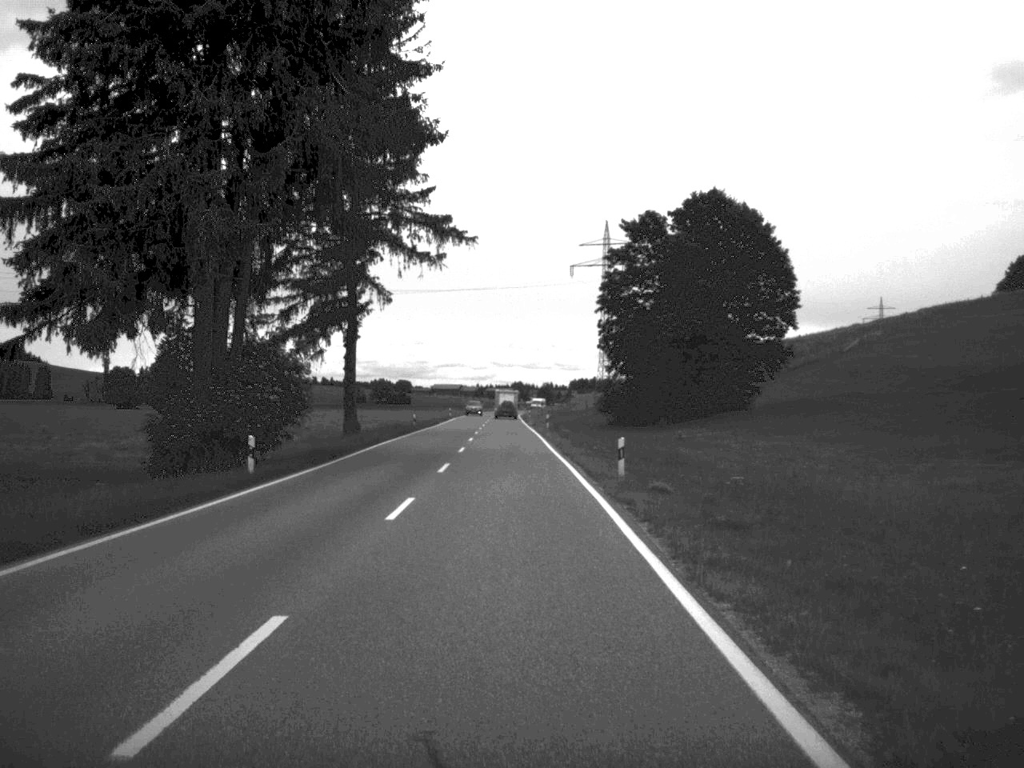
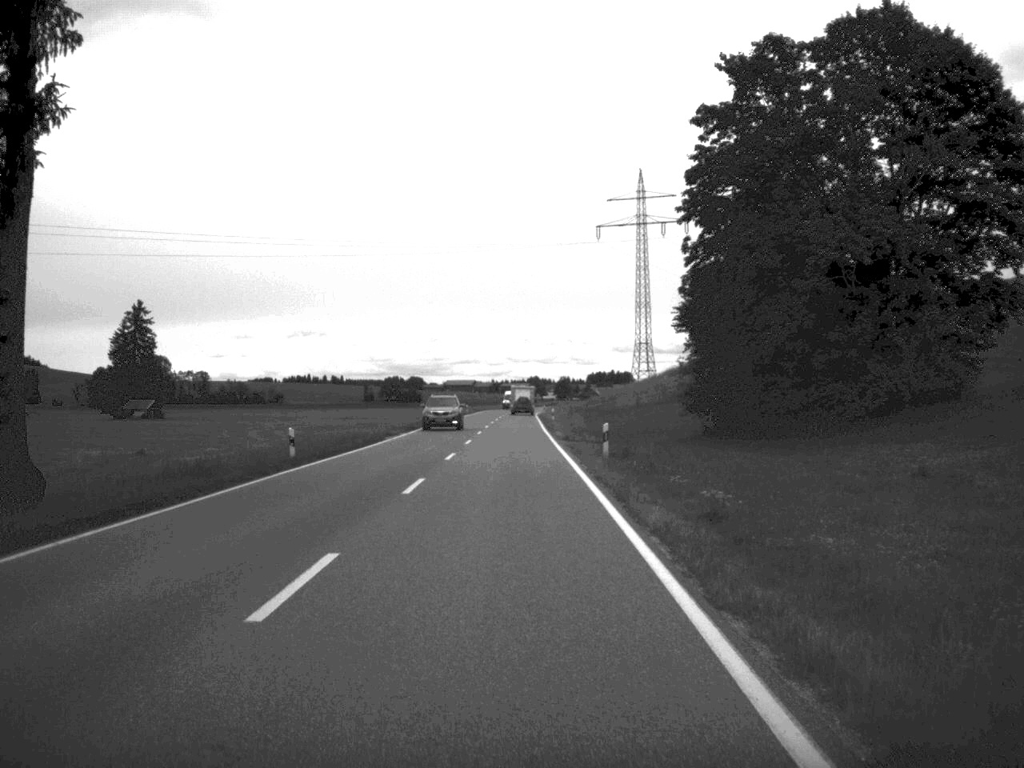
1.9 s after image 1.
(-0.3, +43.7) m; -1°
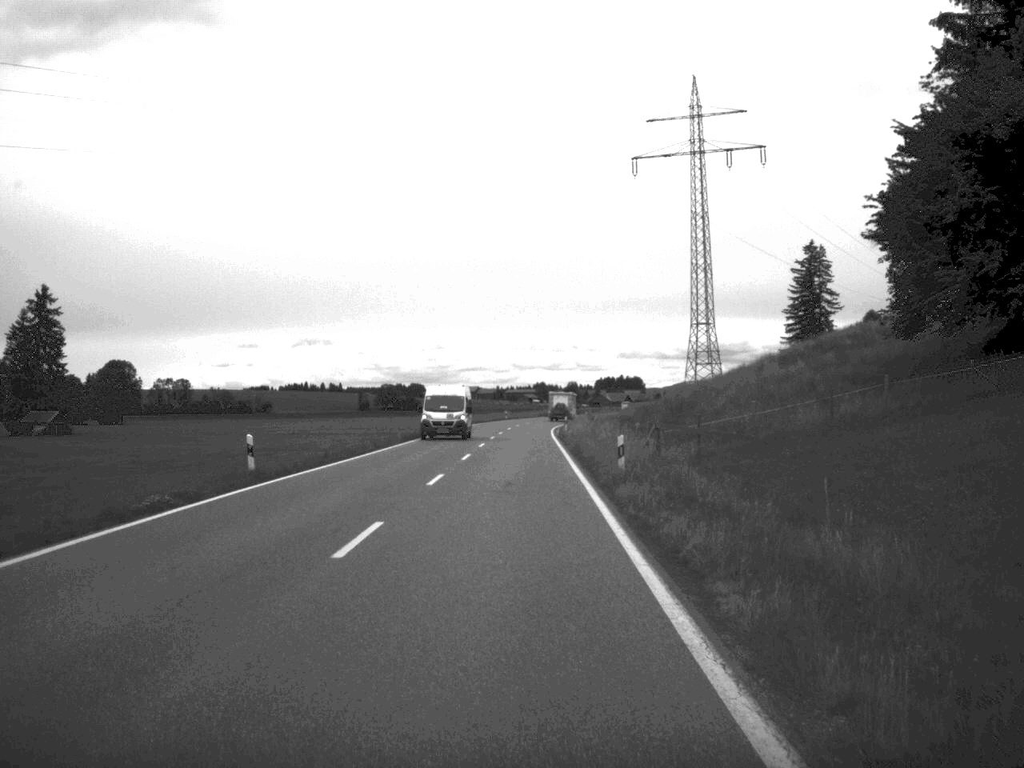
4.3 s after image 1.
(-0.2, +54.5) m; 0°
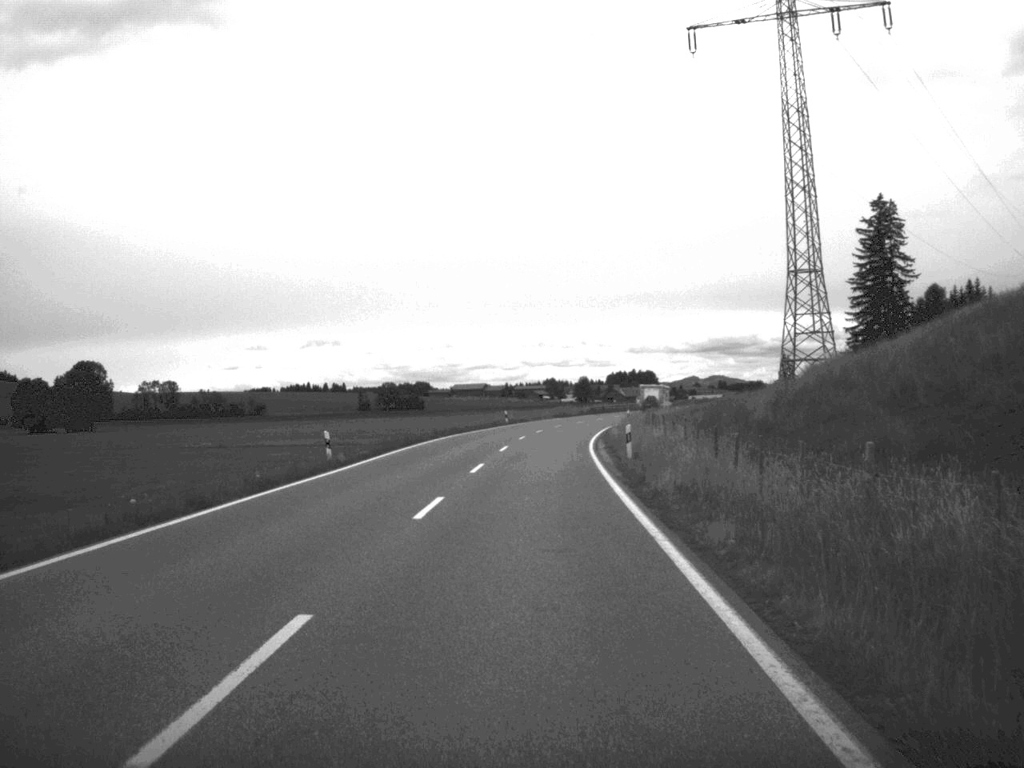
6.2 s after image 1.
(-0.1, +42.7) m; -1°
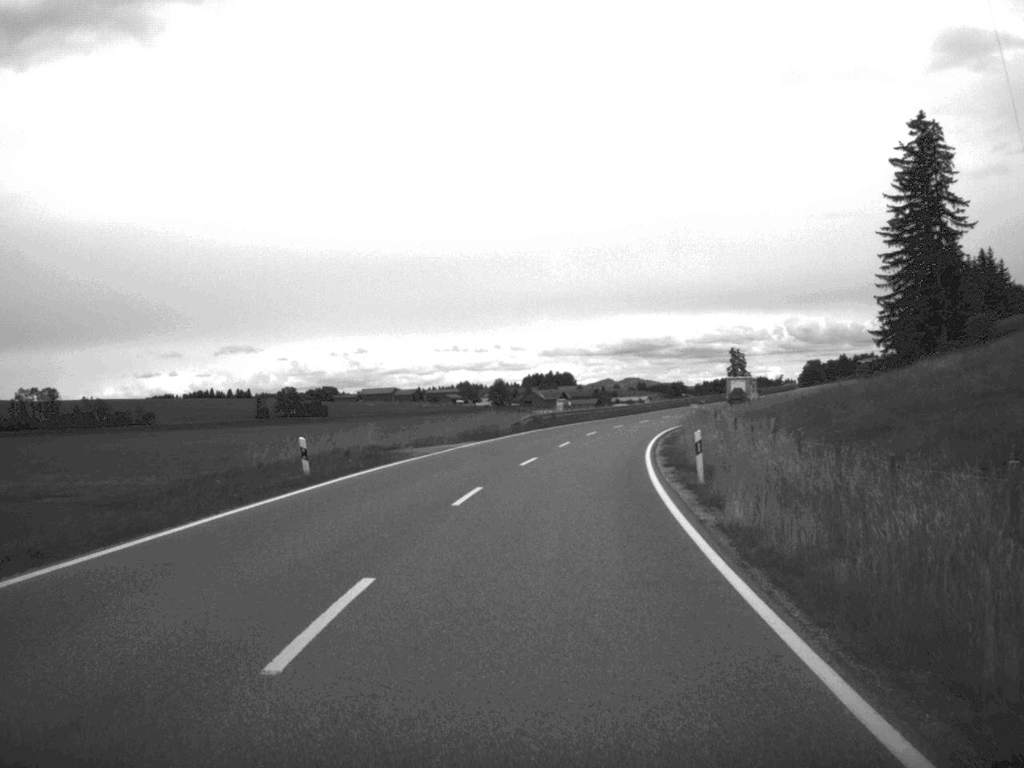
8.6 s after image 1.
(+1.4, +56.5) m; +4°
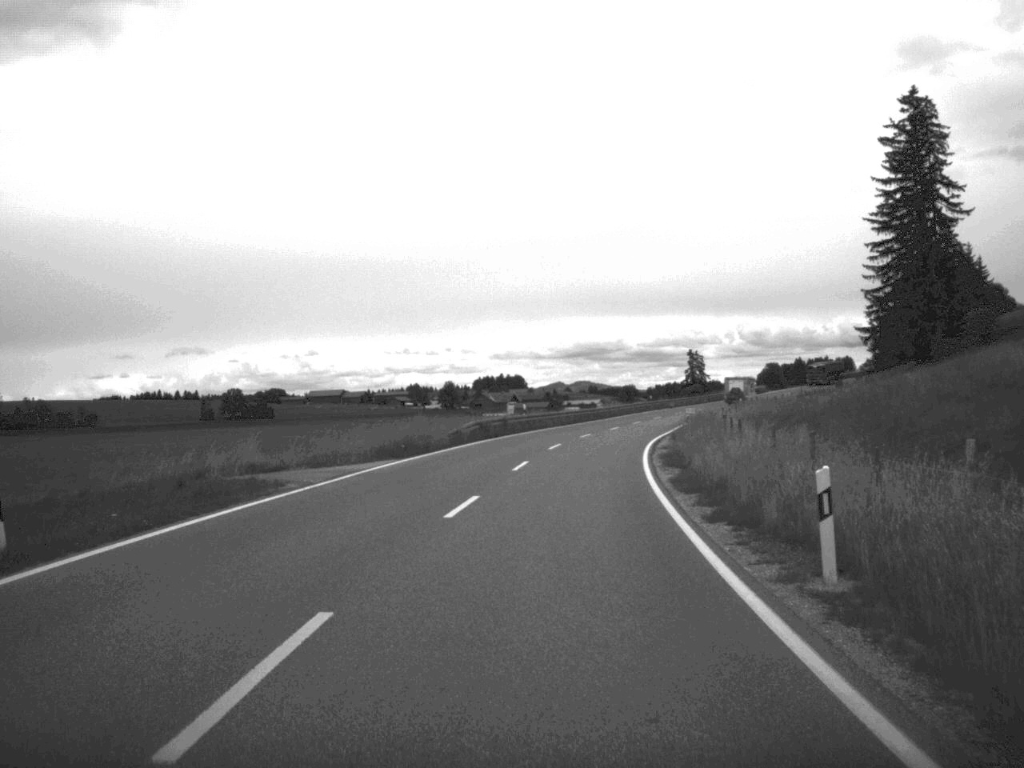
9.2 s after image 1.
(+0.3, +13.6) m; +2°
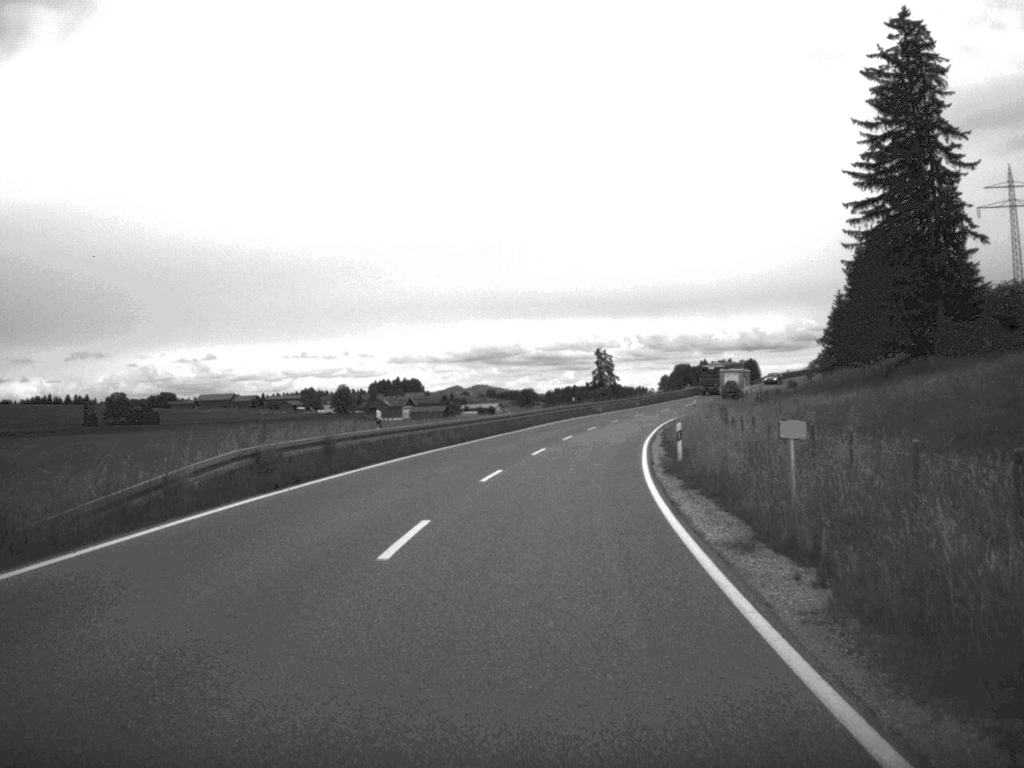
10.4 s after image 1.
(+1.1, +27.8) m; +4°
